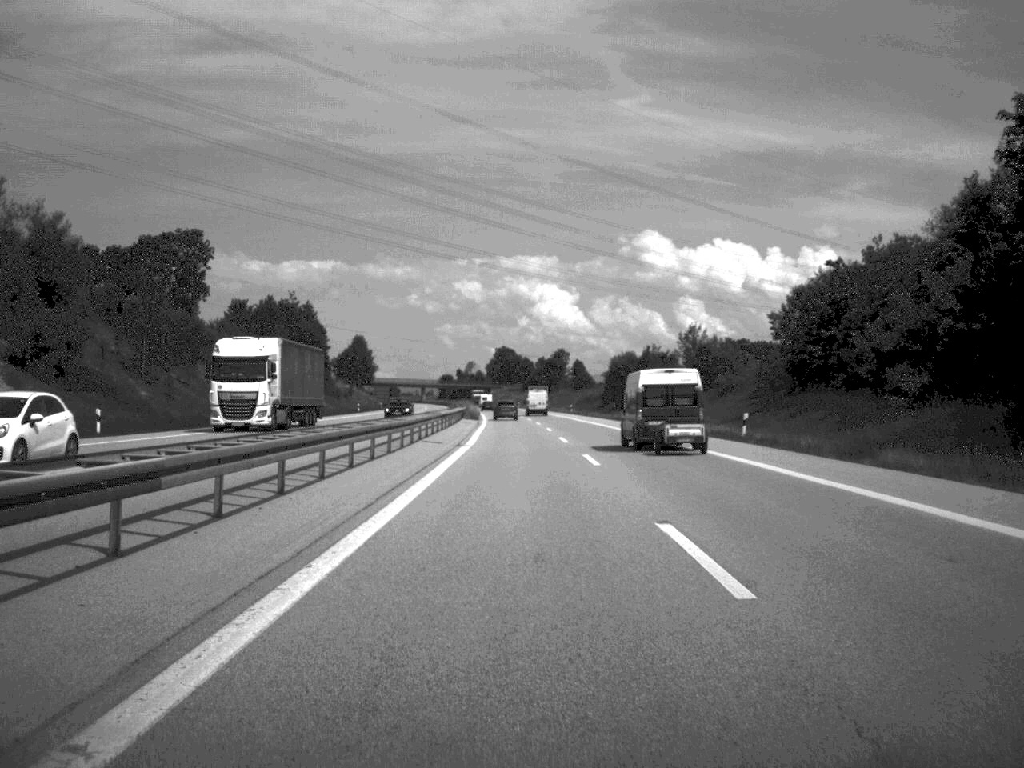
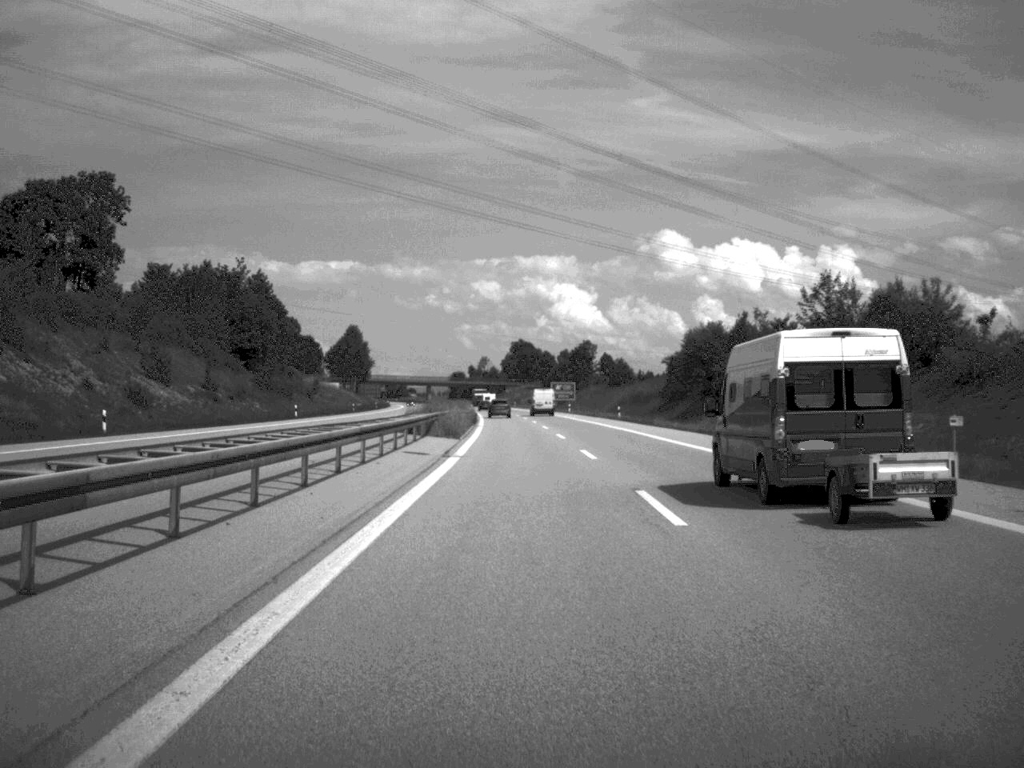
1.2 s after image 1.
(-0.4, +49.7) m; -1°
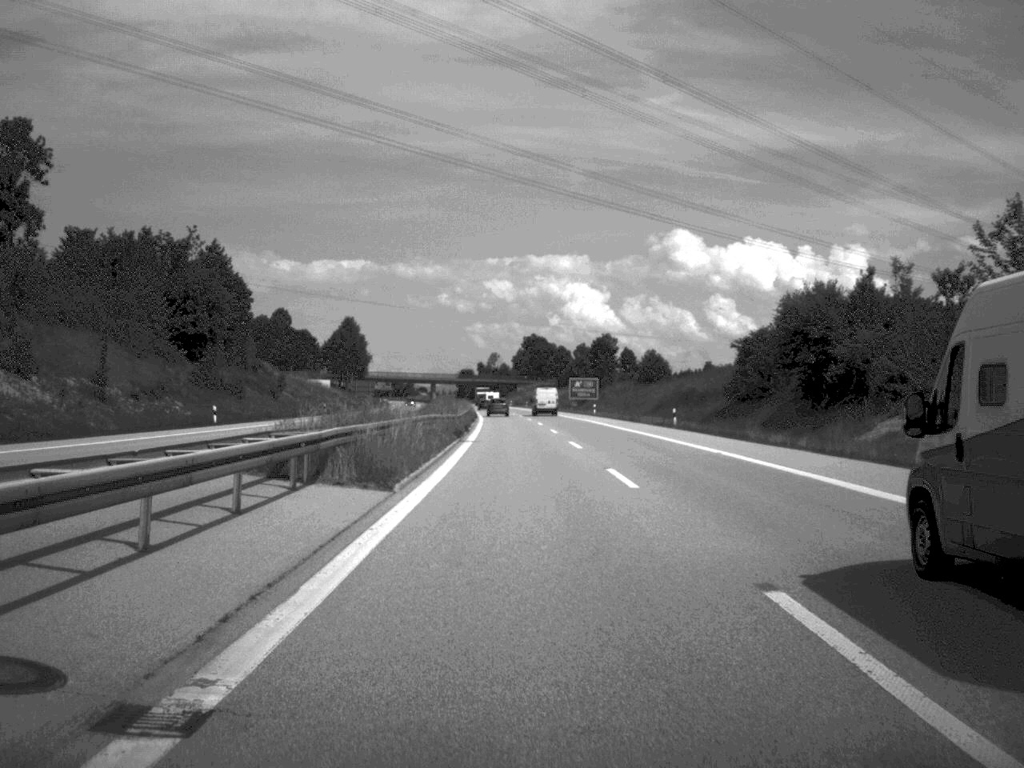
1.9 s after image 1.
(-0.2, +28.7) m; -1°
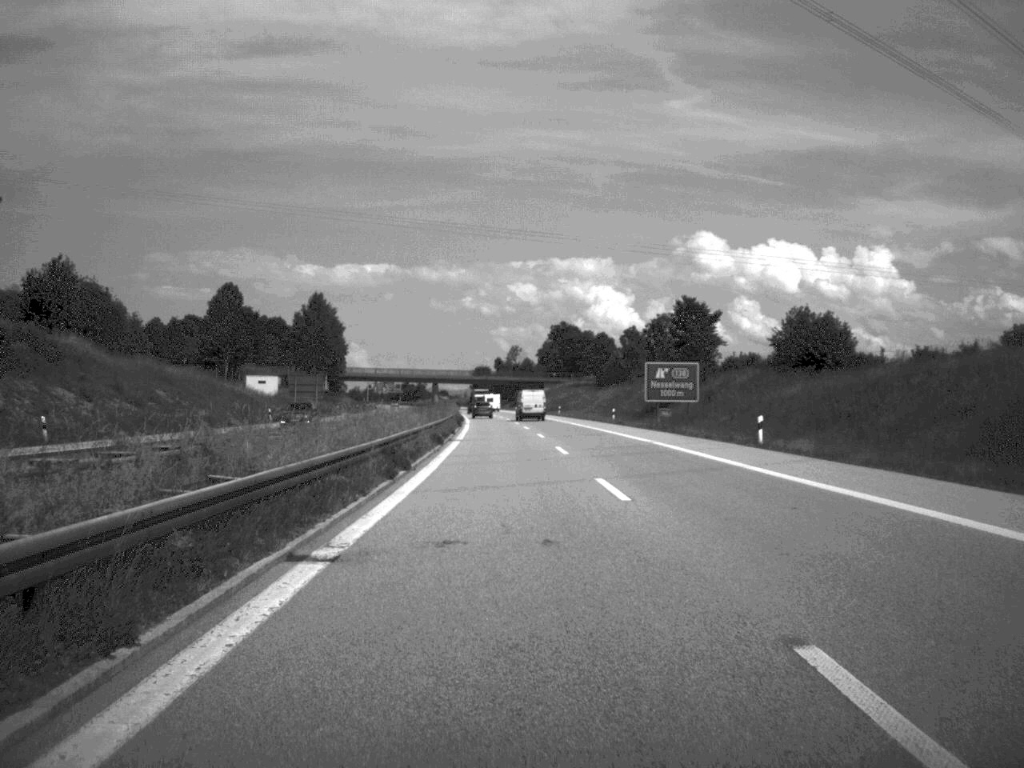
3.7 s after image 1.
(-0.8, +73.0) m; -1°
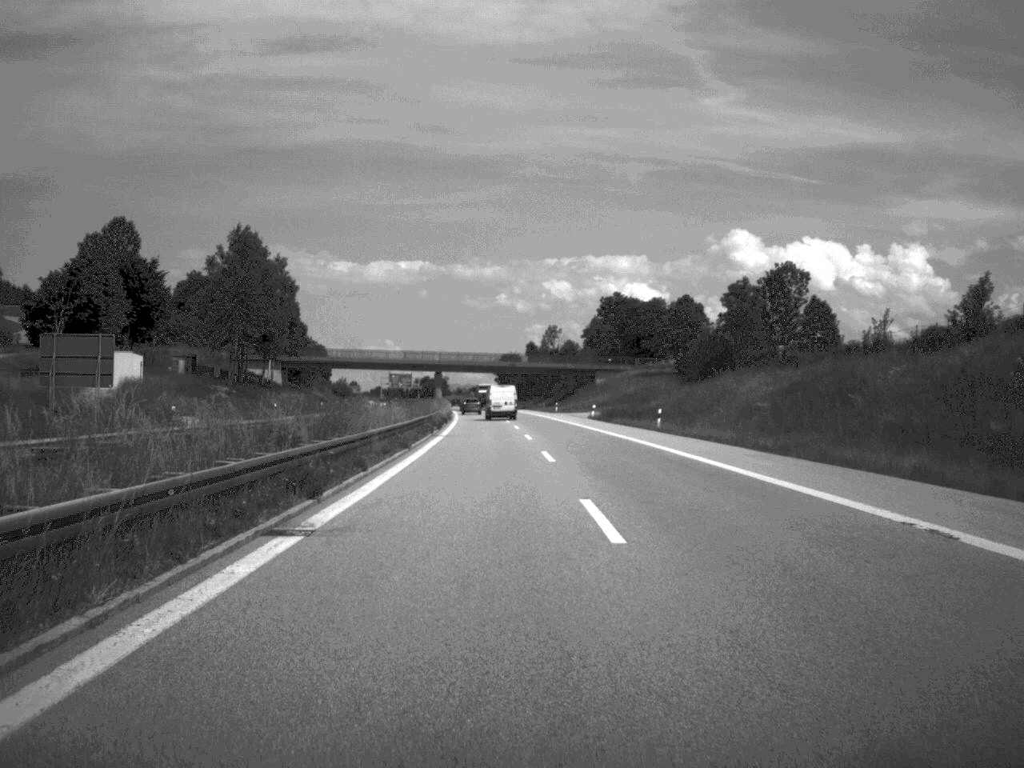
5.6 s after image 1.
(-1.2, +77.0) m; -2°
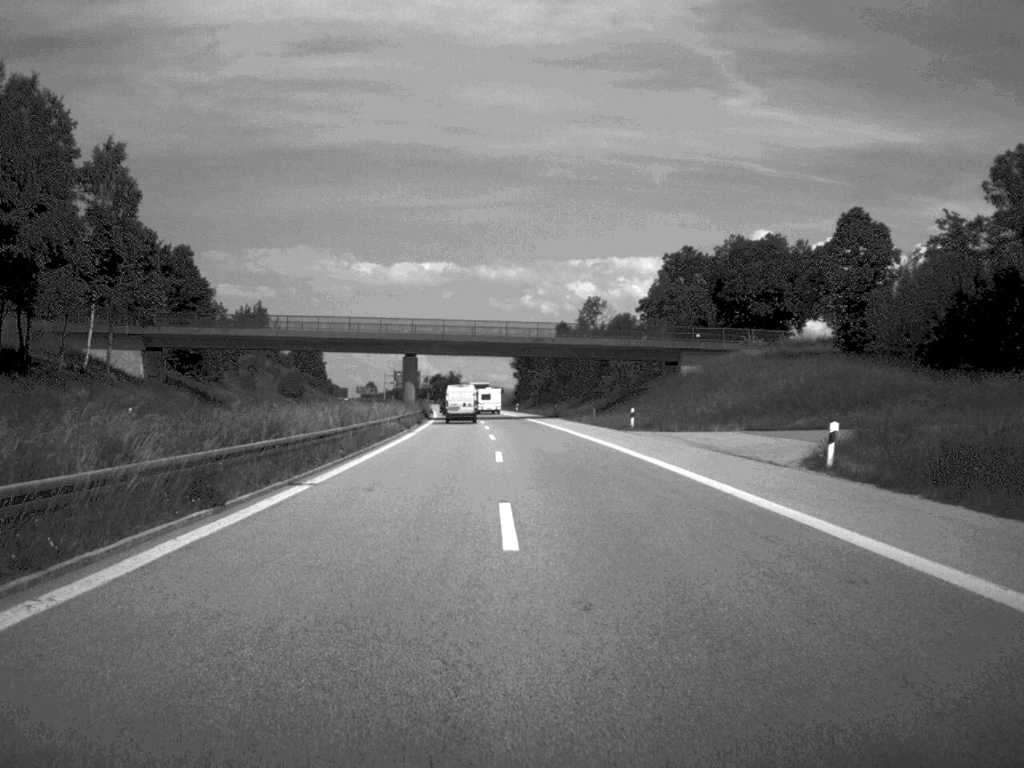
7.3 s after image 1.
(-0.7, +71.0) m; -1°
